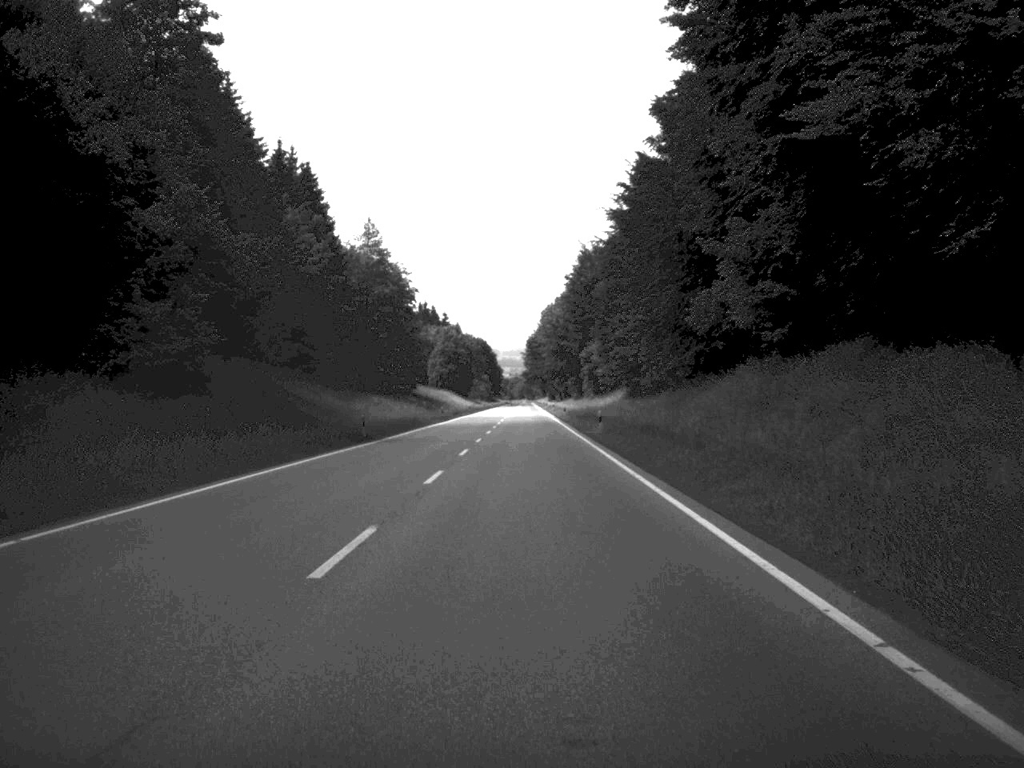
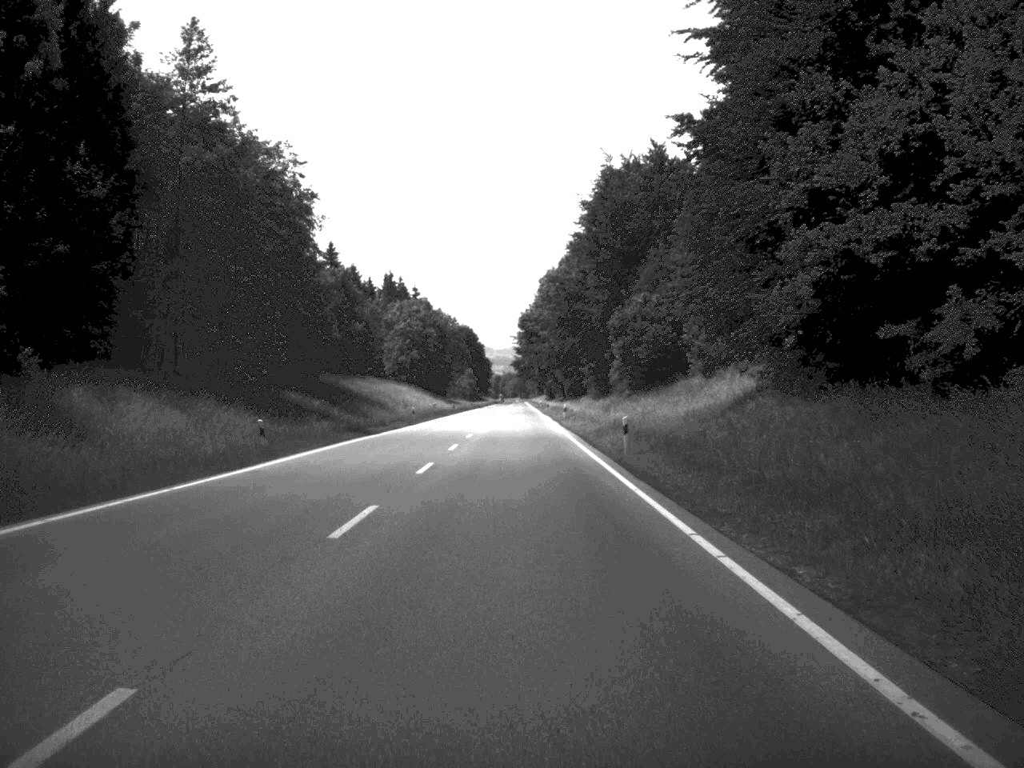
(+0.1, +67.8) m; 0°
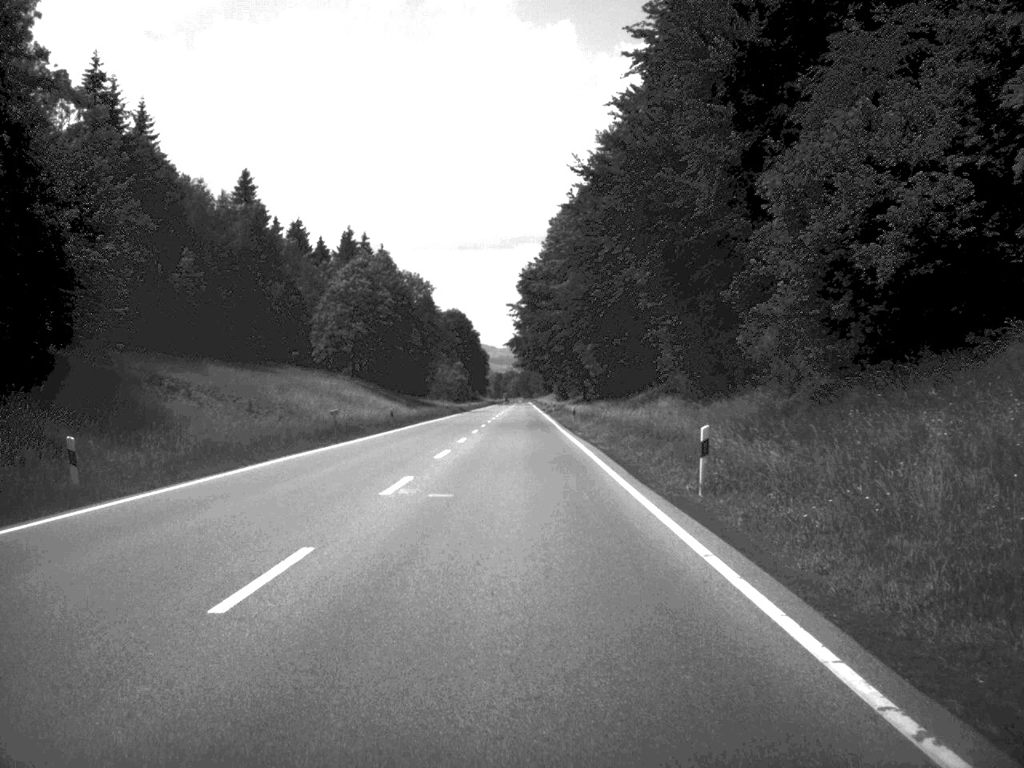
(-0.2, +64.0) m; 0°
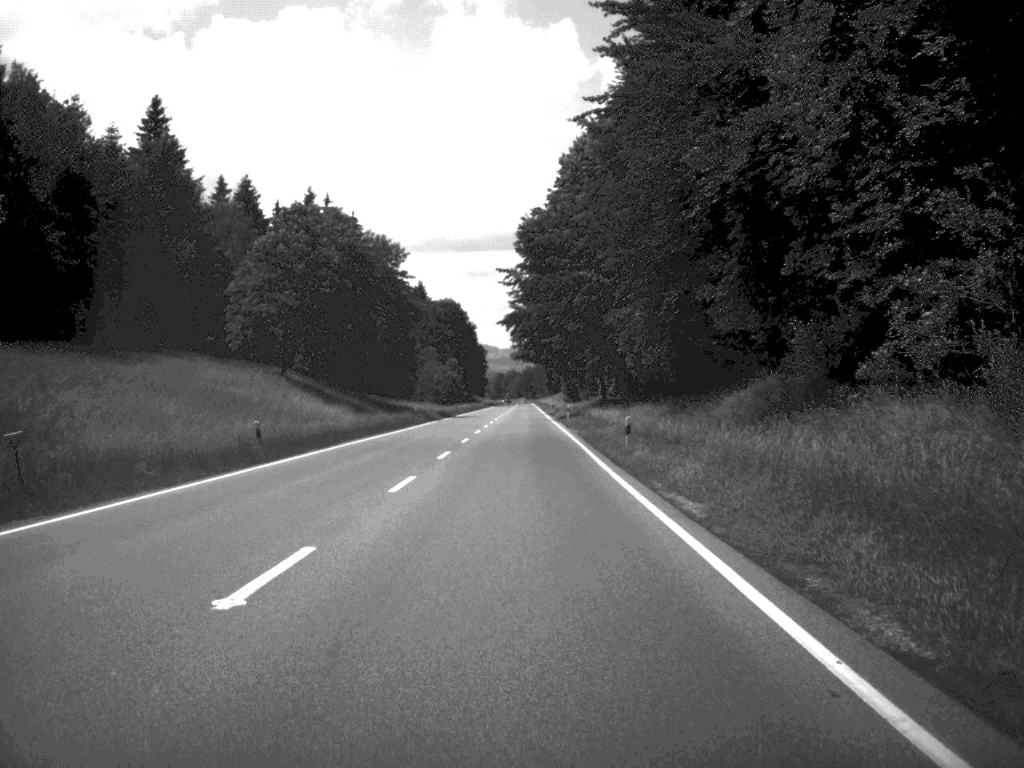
(-0.1, +35.0) m; 0°
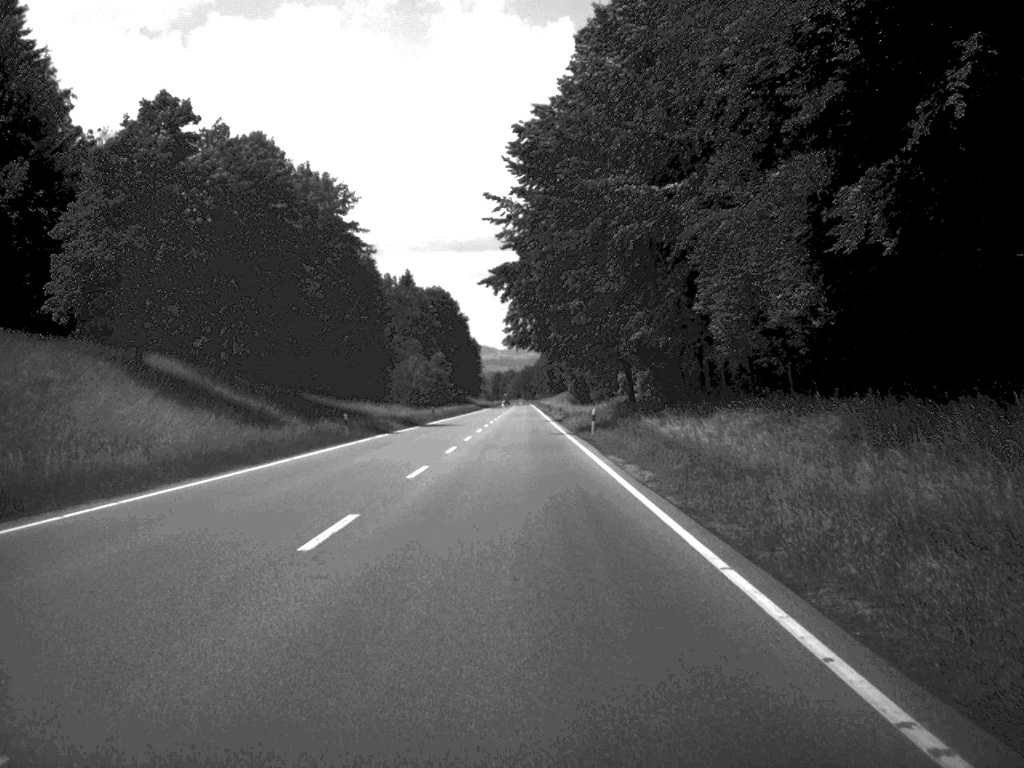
(0.0, +31.8) m; 0°
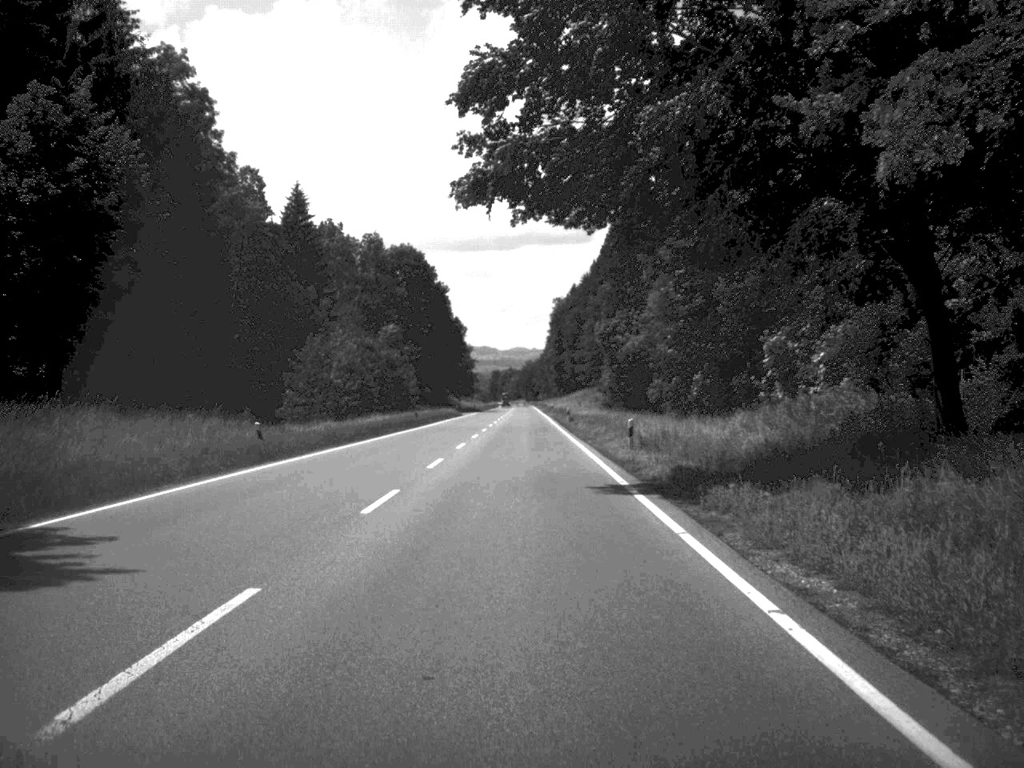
(-0.2, +66.1) m; 0°
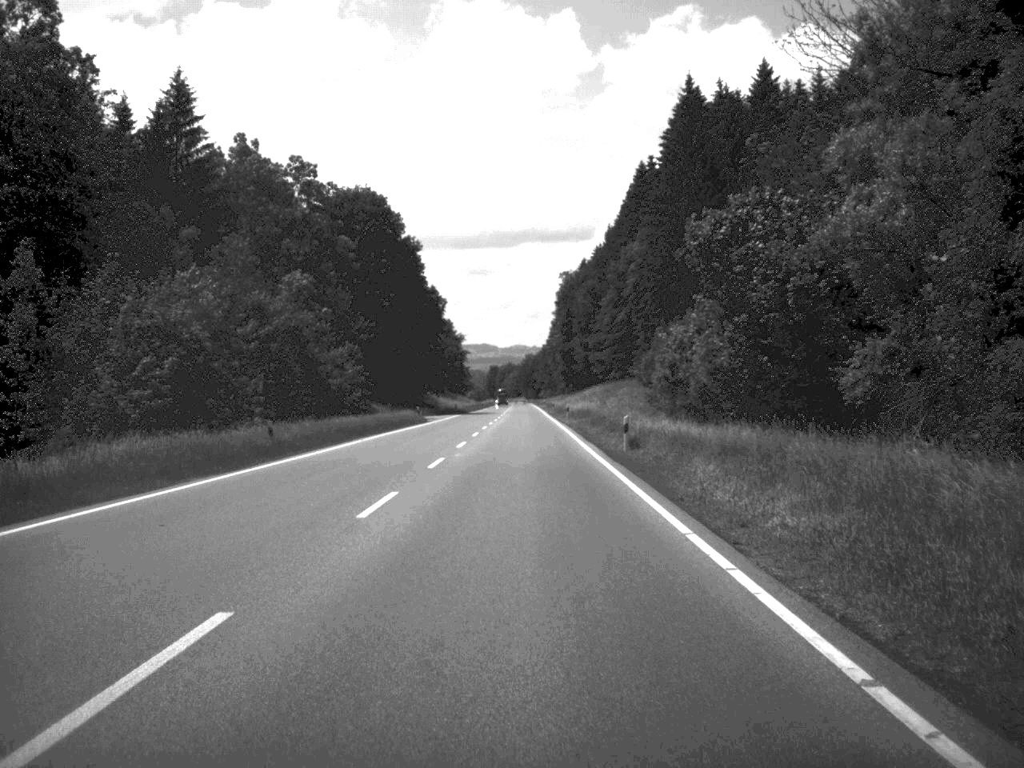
(-0.1, +47.9) m; 0°
